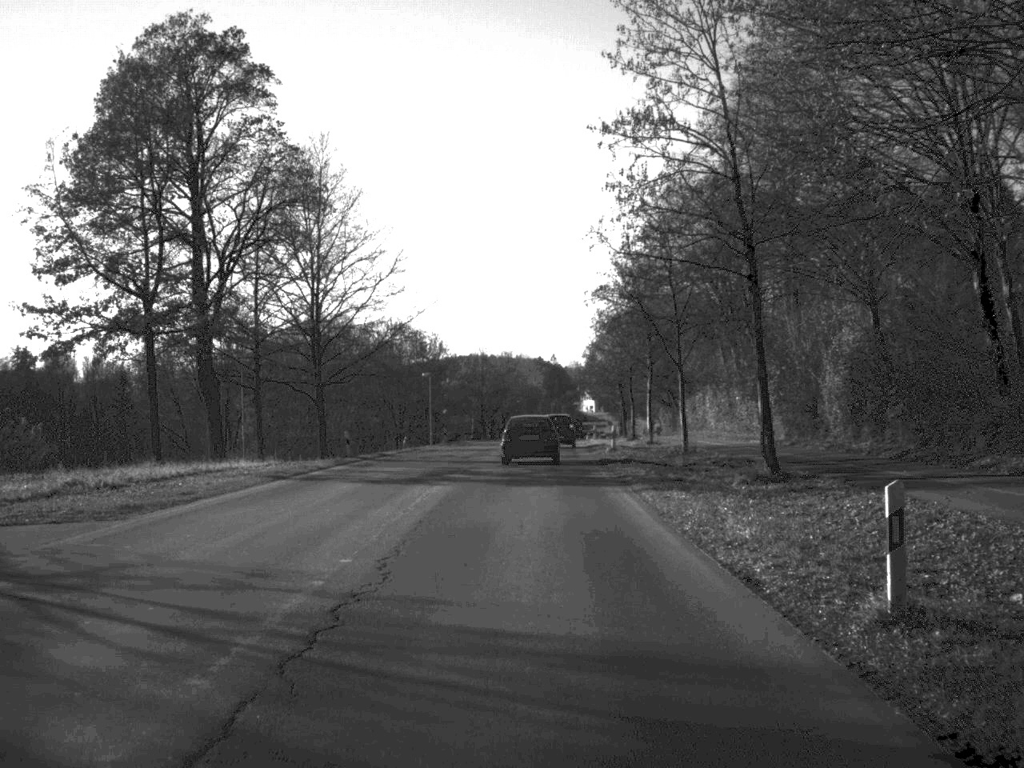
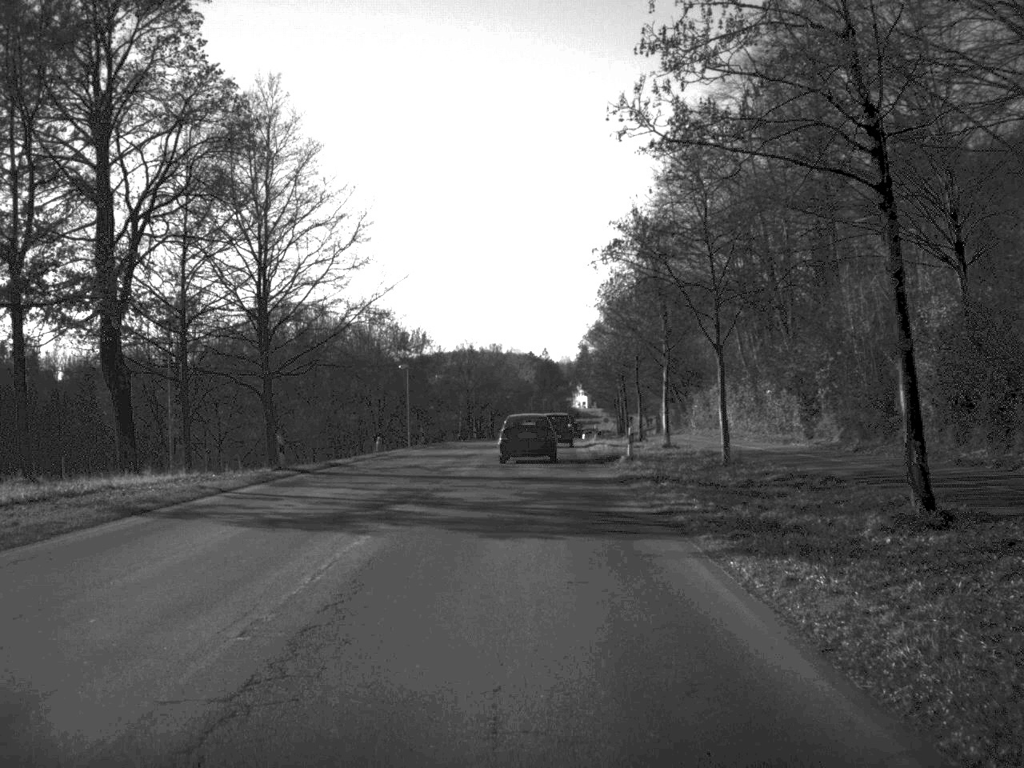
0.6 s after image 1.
(0.0, +10.6) m; 0°
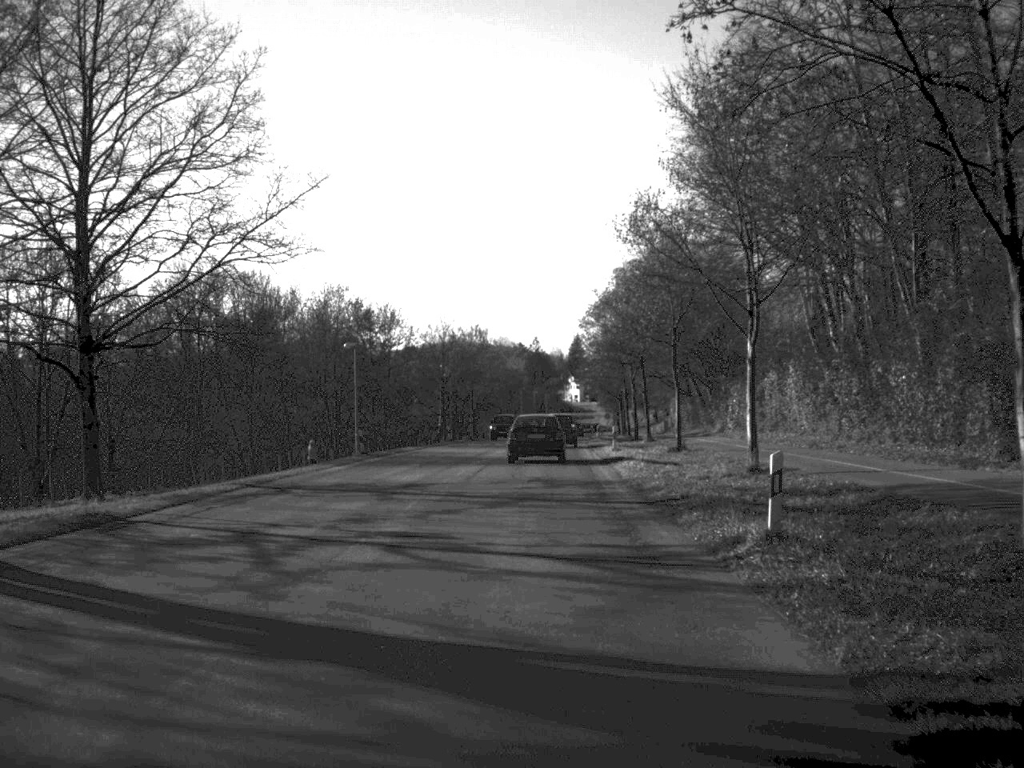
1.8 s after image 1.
(+0.1, +20.6) m; 0°
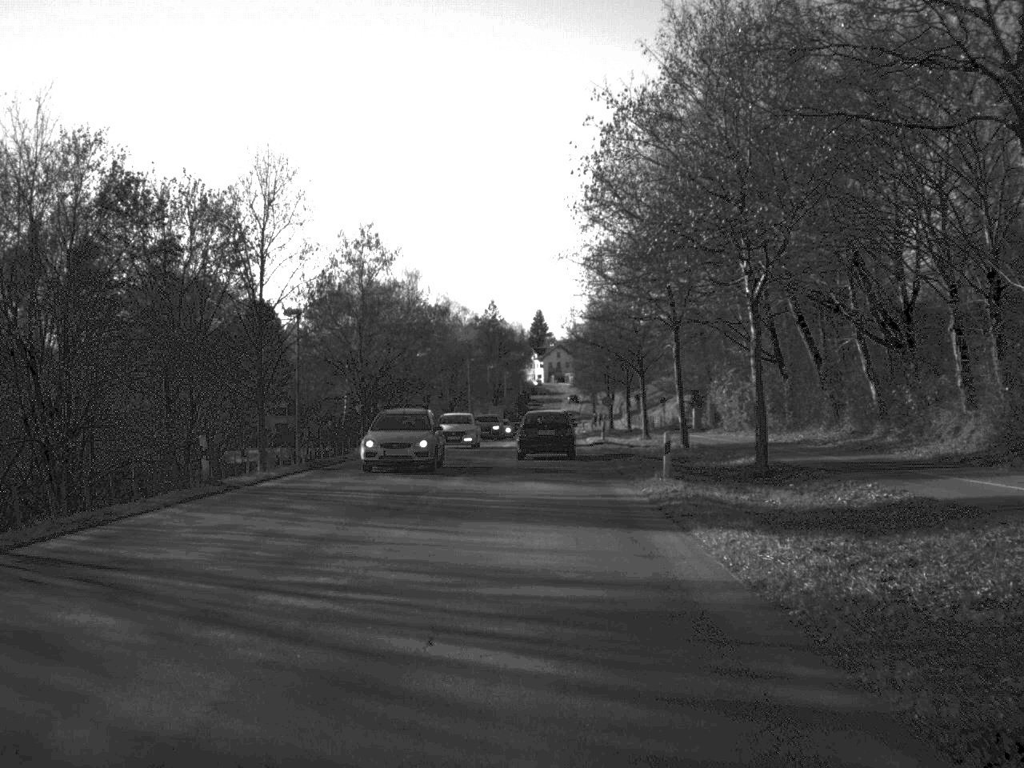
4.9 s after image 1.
(+0.7, +52.0) m; +2°
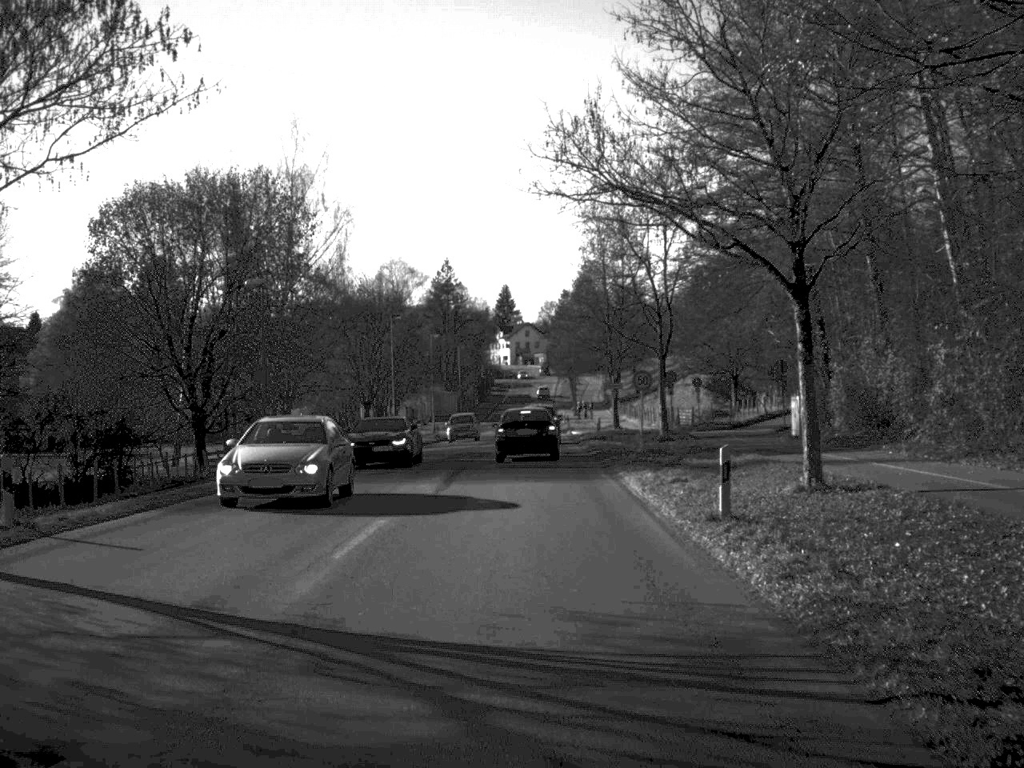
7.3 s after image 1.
(+0.6, +41.5) m; +1°
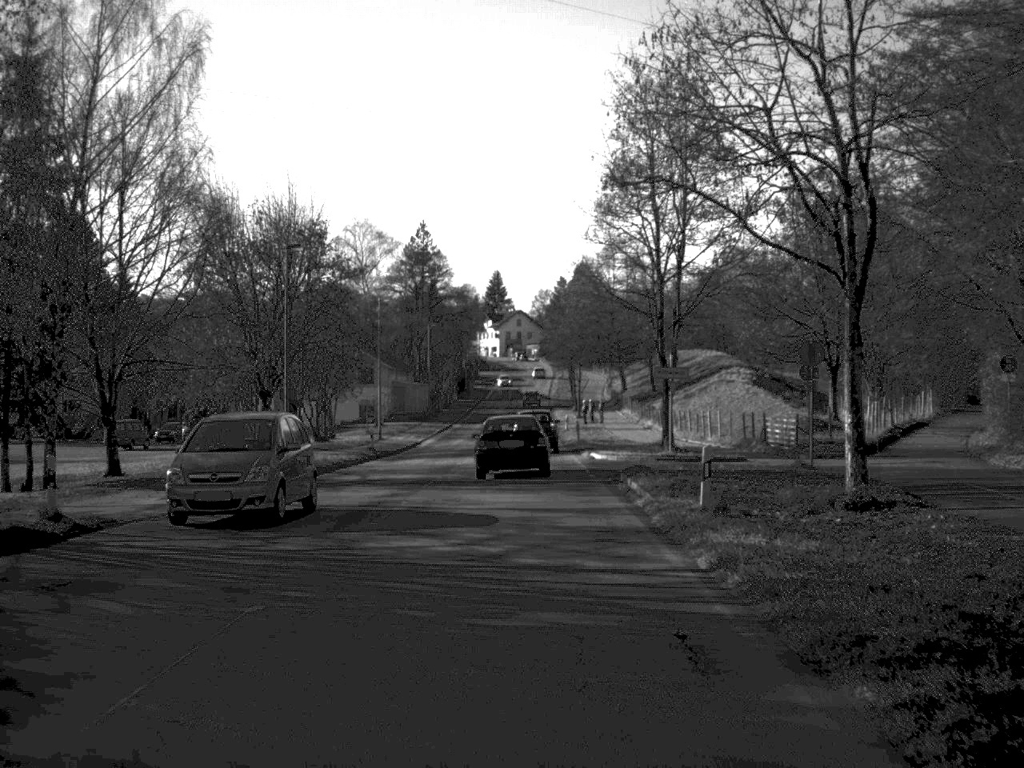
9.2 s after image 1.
(+0.2, +30.6) m; 0°
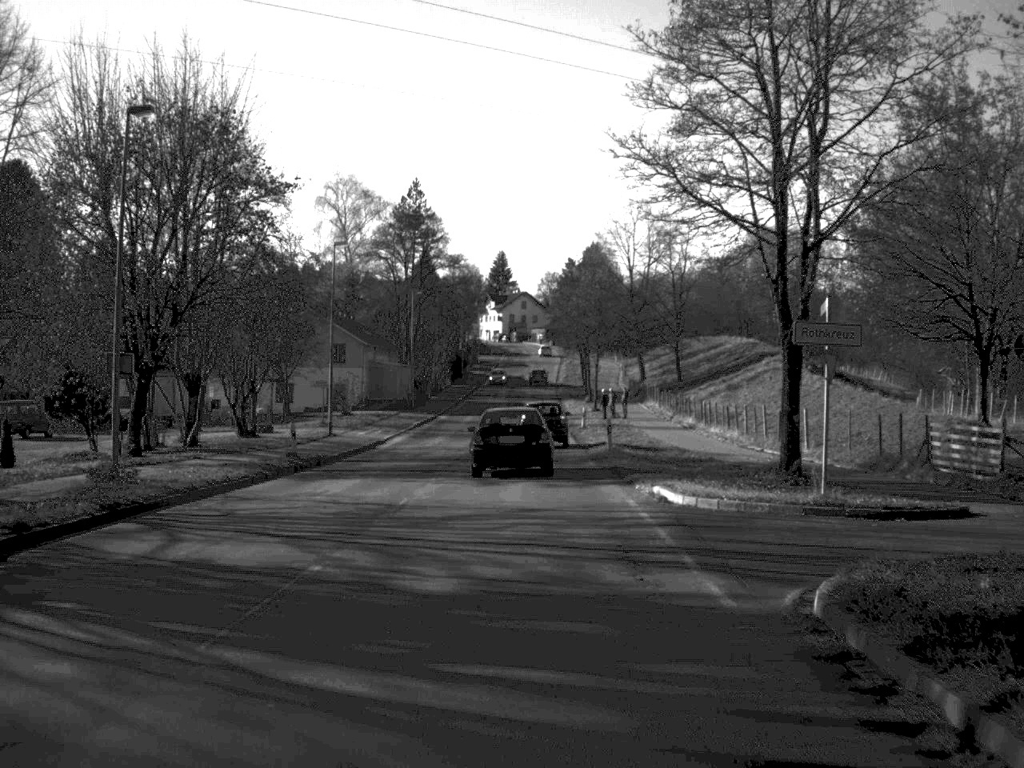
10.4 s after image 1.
(0.0, +18.7) m; 0°
